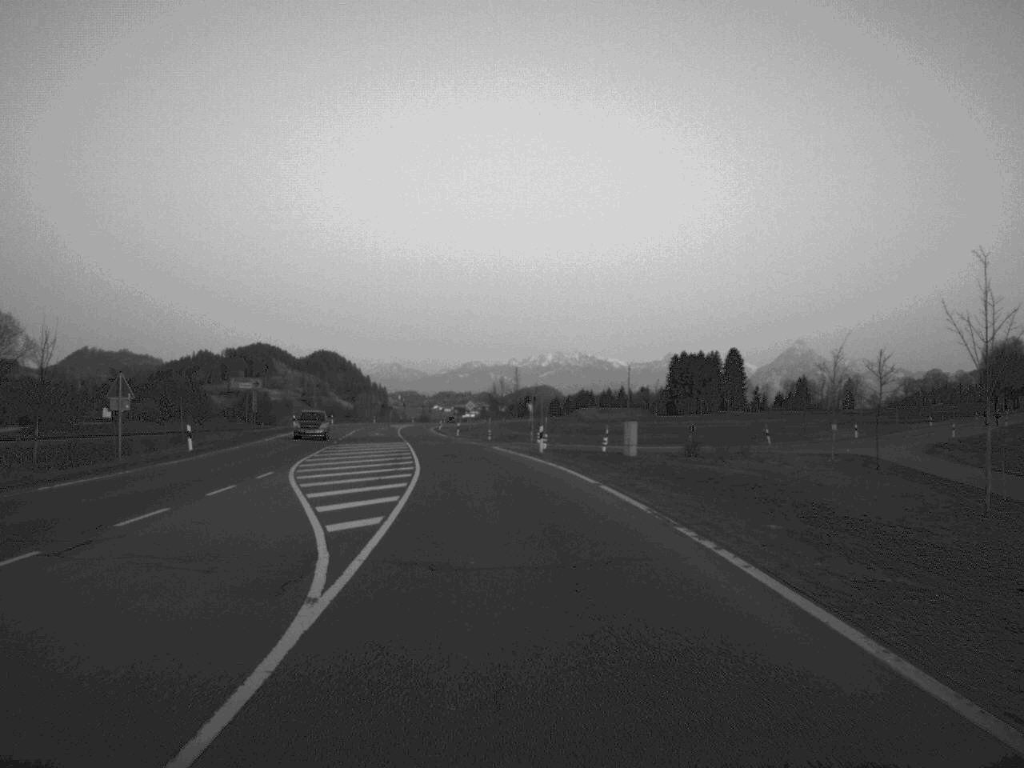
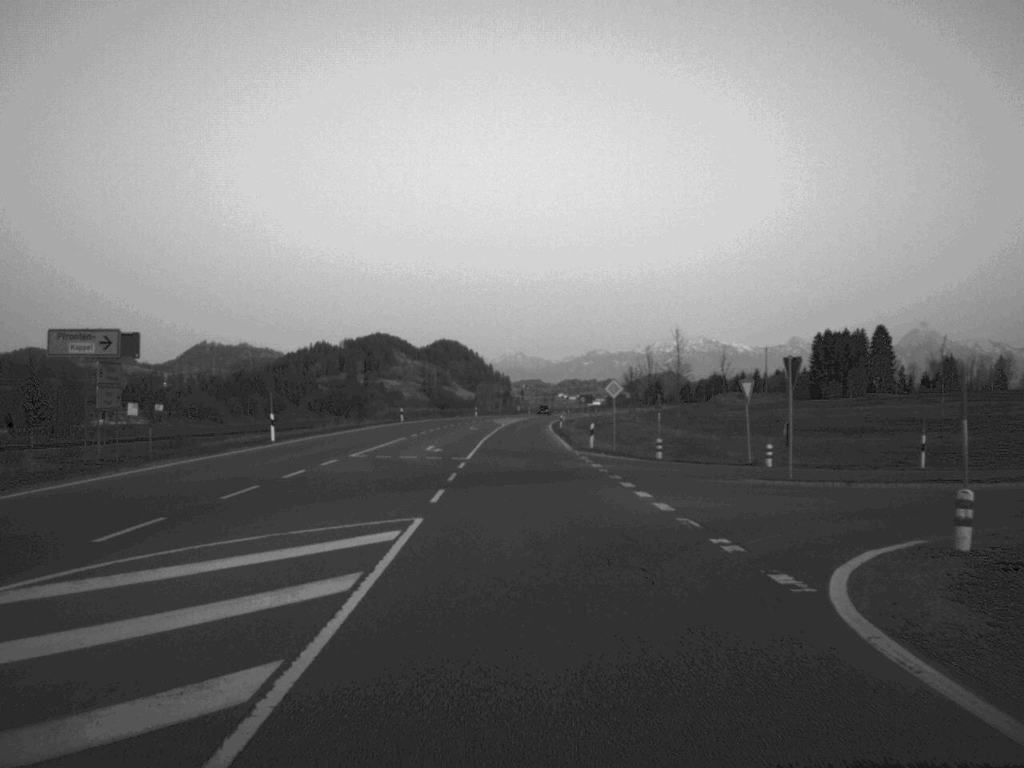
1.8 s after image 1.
(-2.7, +46.4) m; -5°
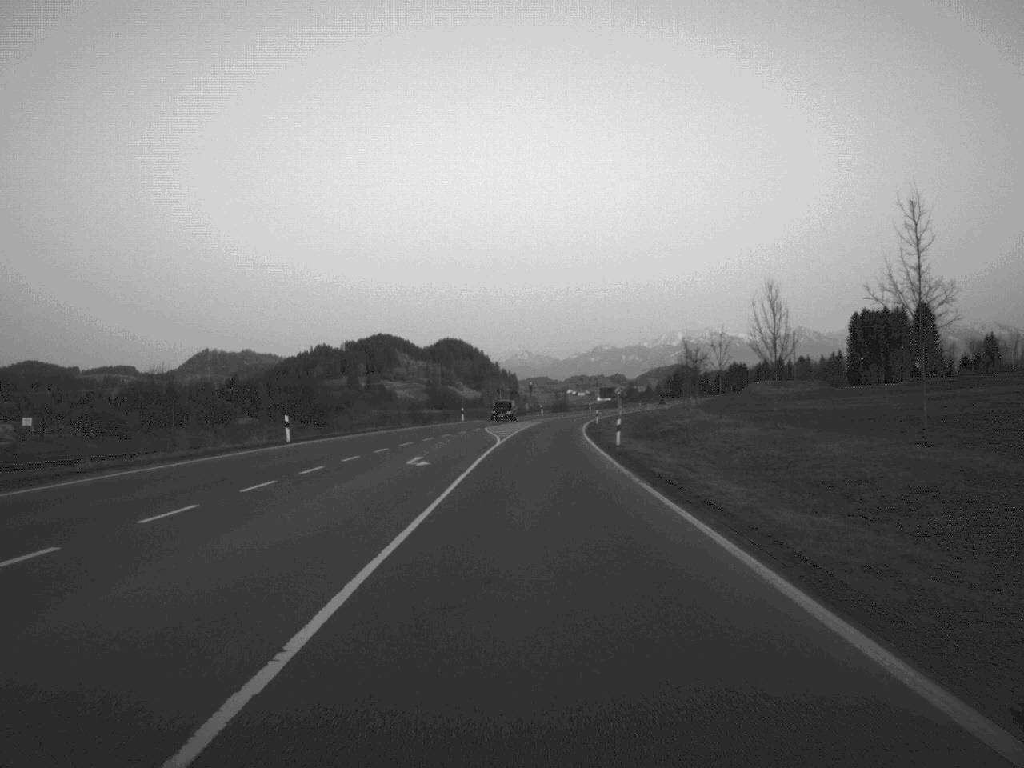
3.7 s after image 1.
(-0.3, +51.0) m; 0°
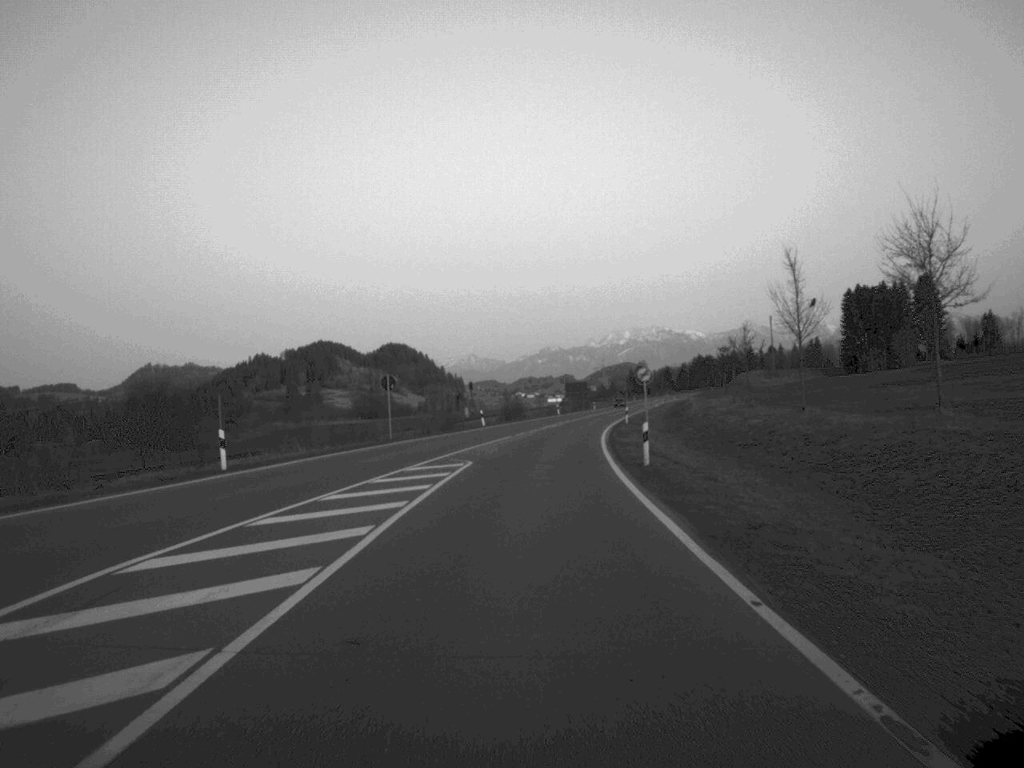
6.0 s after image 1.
(+1.3, +66.1) m; +2°
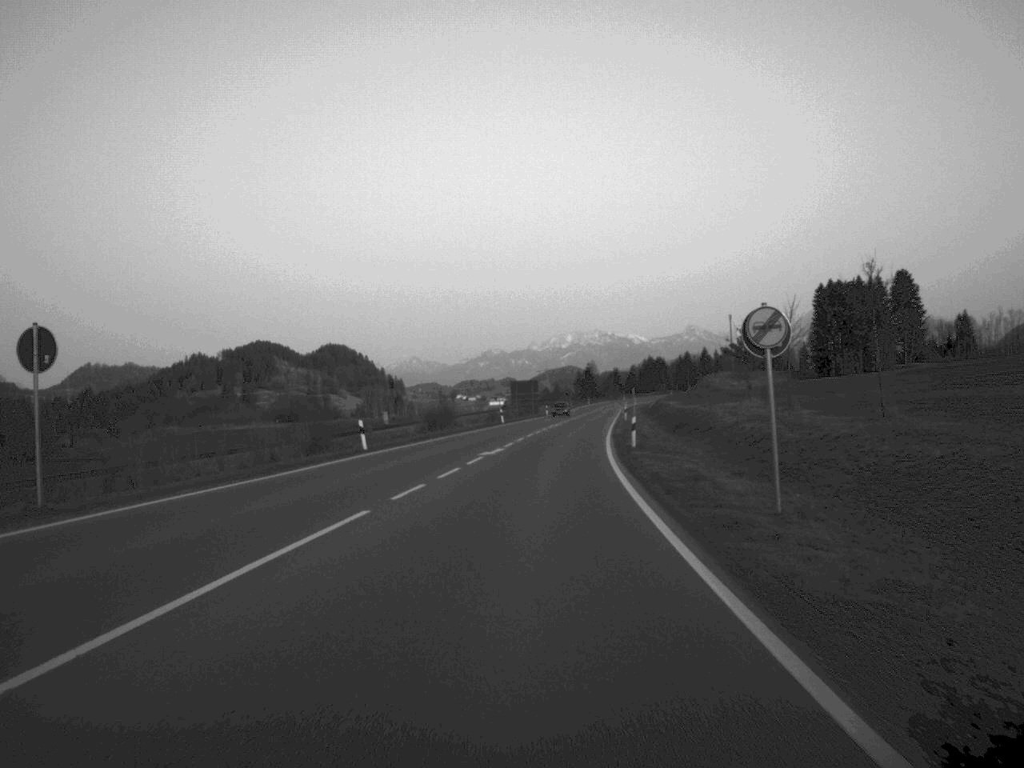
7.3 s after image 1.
(+0.8, +37.1) m; +3°
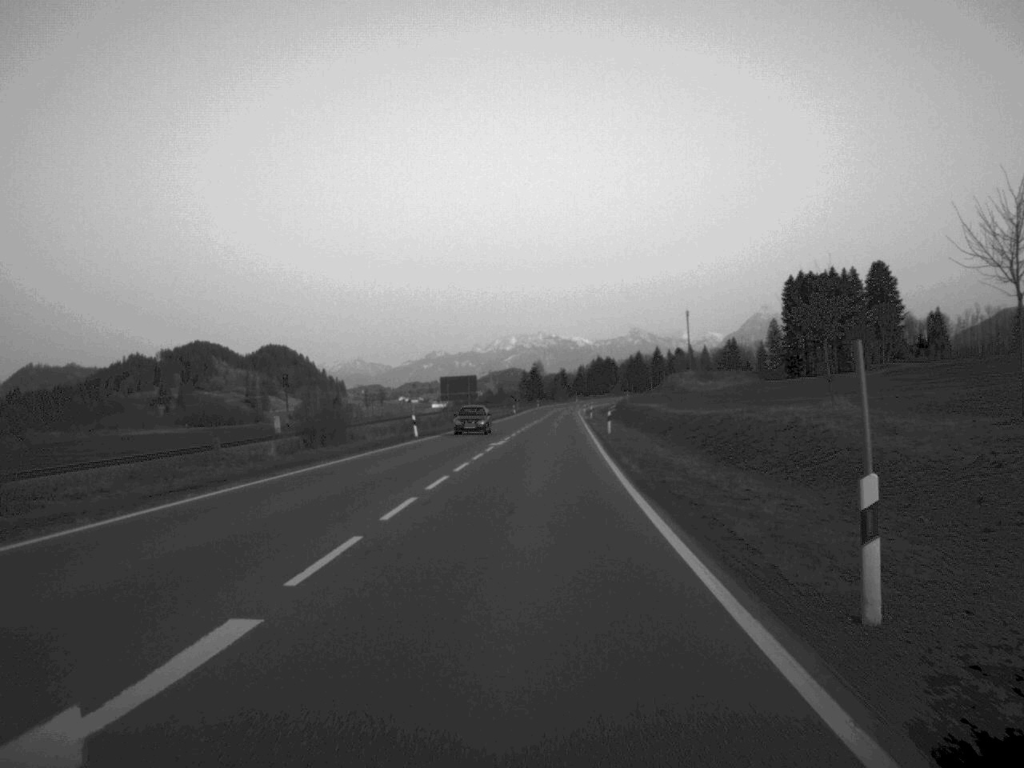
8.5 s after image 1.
(+0.8, +33.3) m; +2°
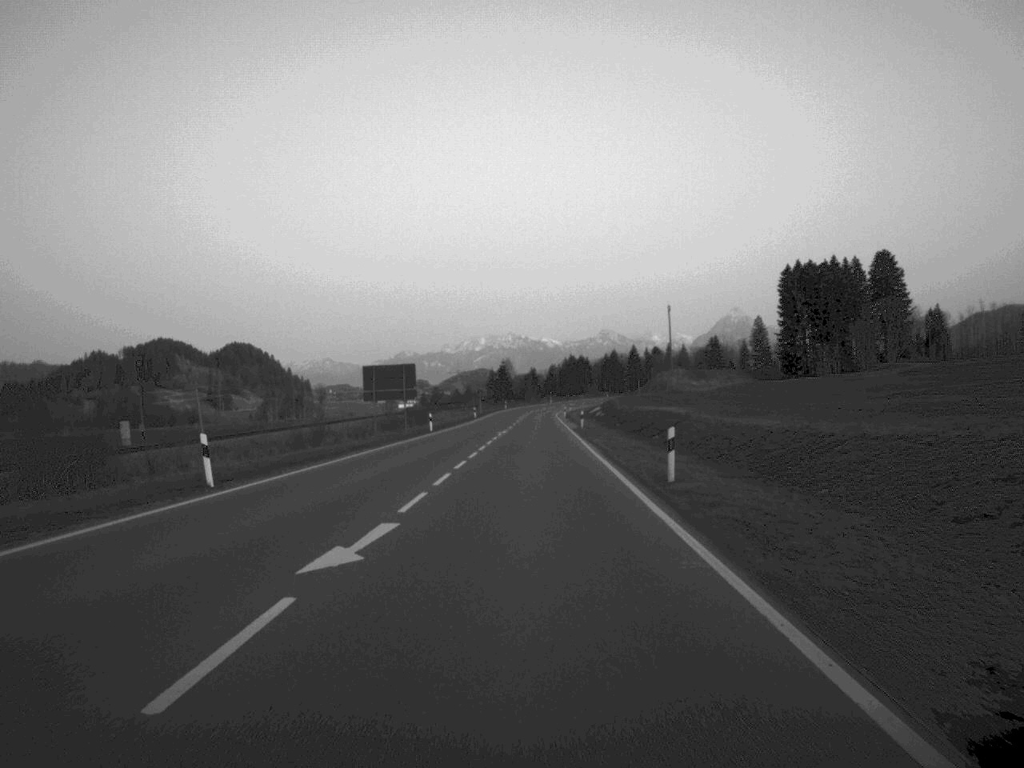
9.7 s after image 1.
(+0.5, +34.3) m; +1°
